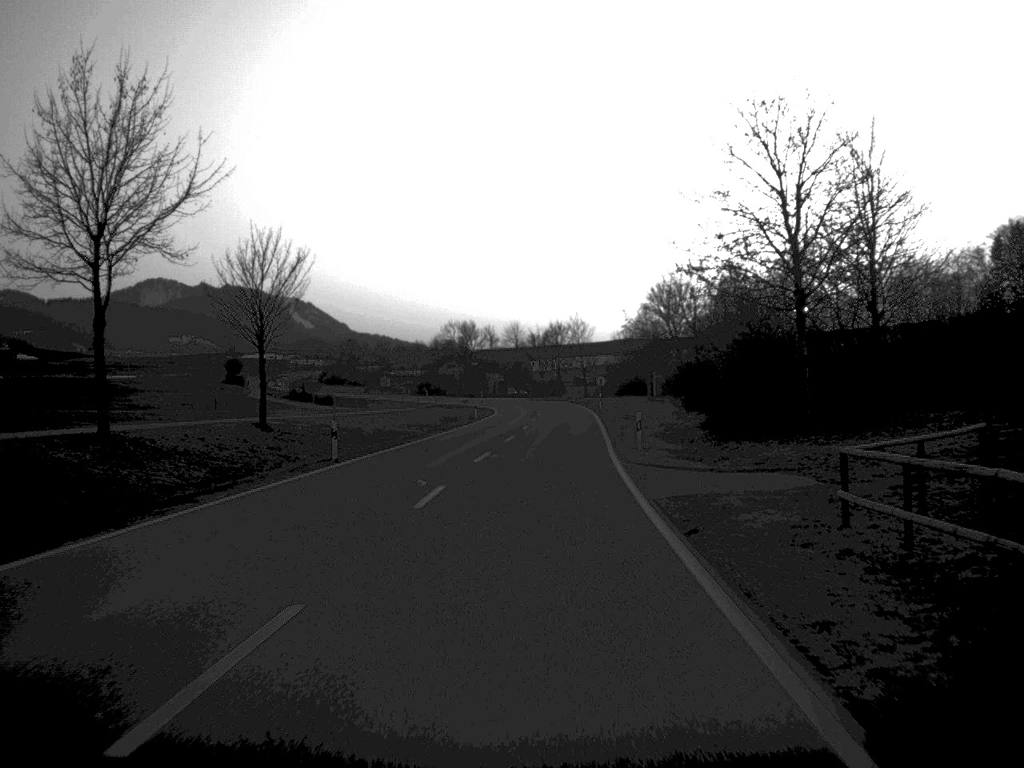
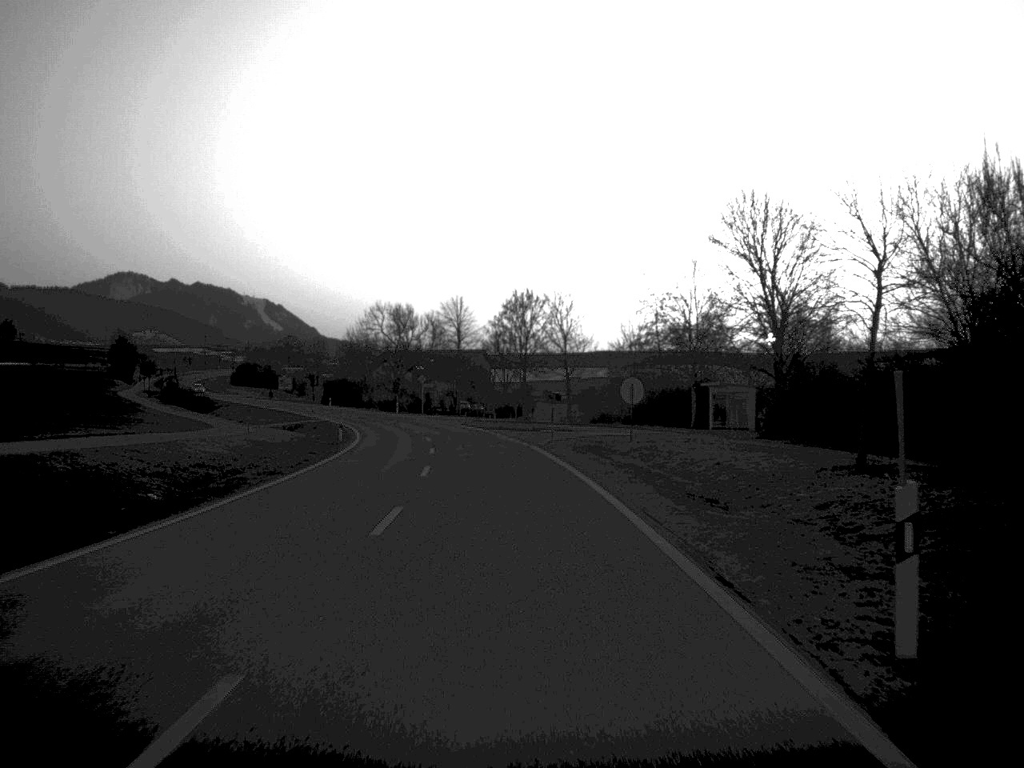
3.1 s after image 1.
(+2.3, +74.2) m; +1°
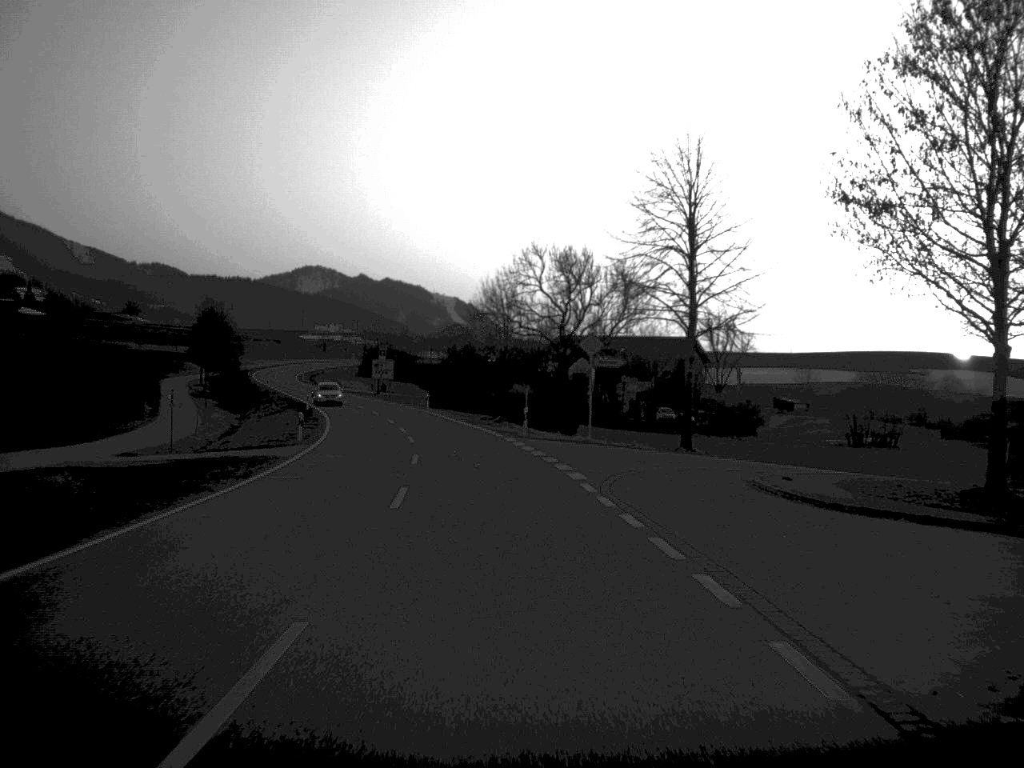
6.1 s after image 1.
(-4.9, +72.9) m; -8°
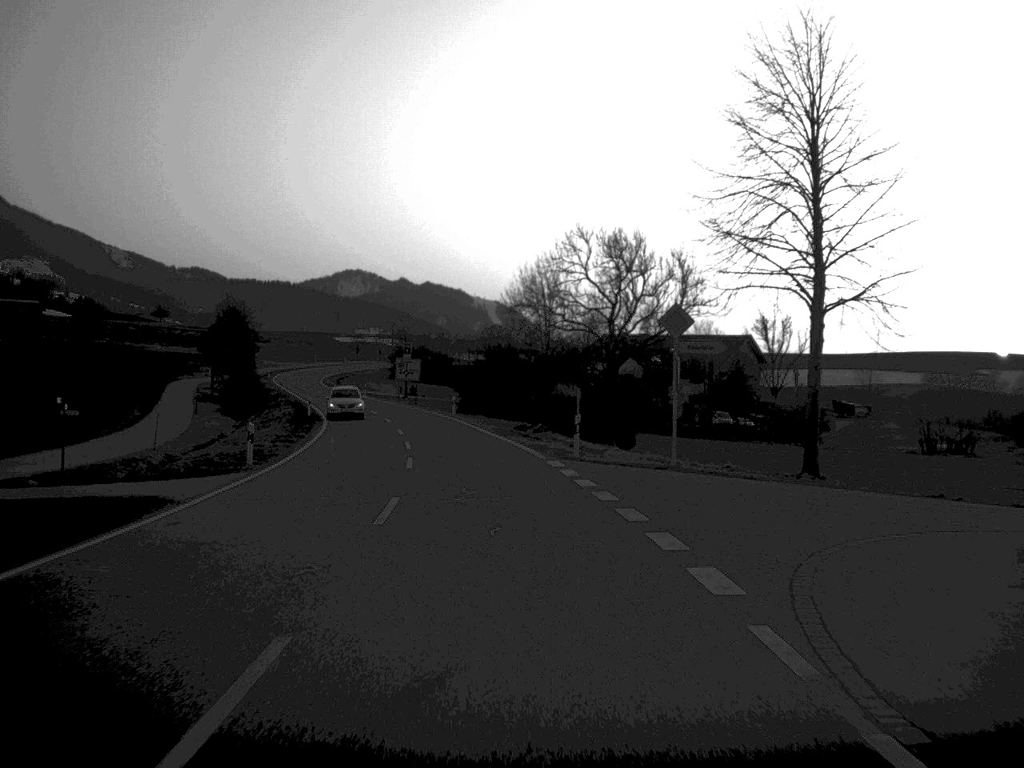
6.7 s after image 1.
(-0.2, +13.9) m; -2°
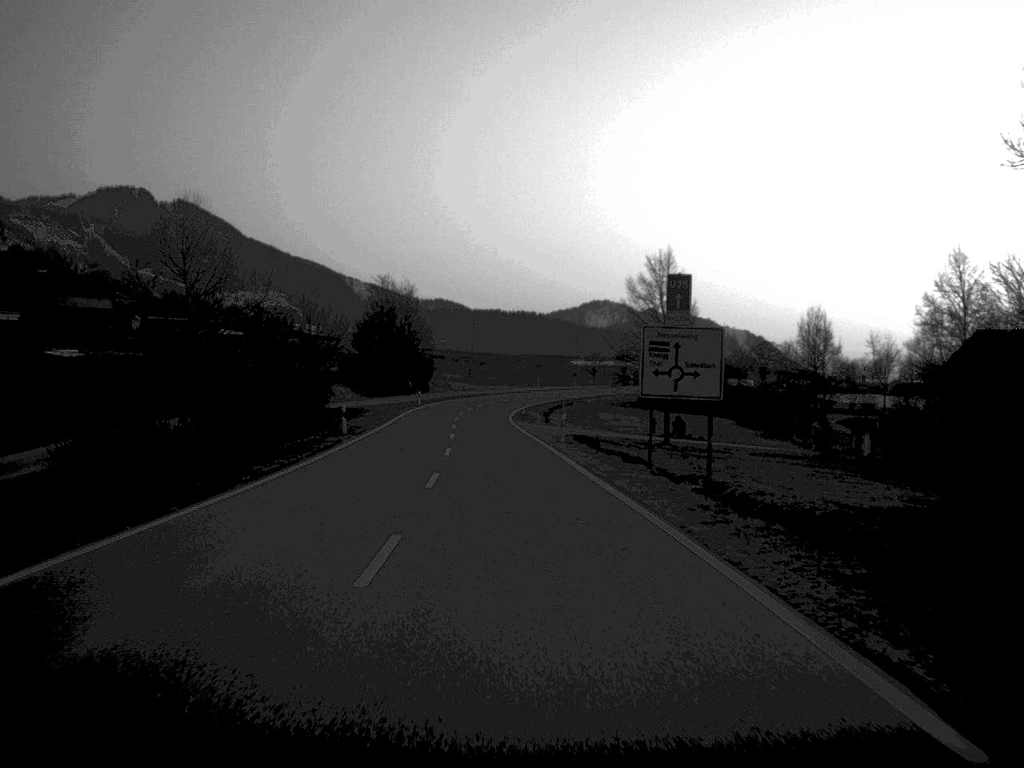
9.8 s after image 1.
(-7.1, +73.1) m; -11°
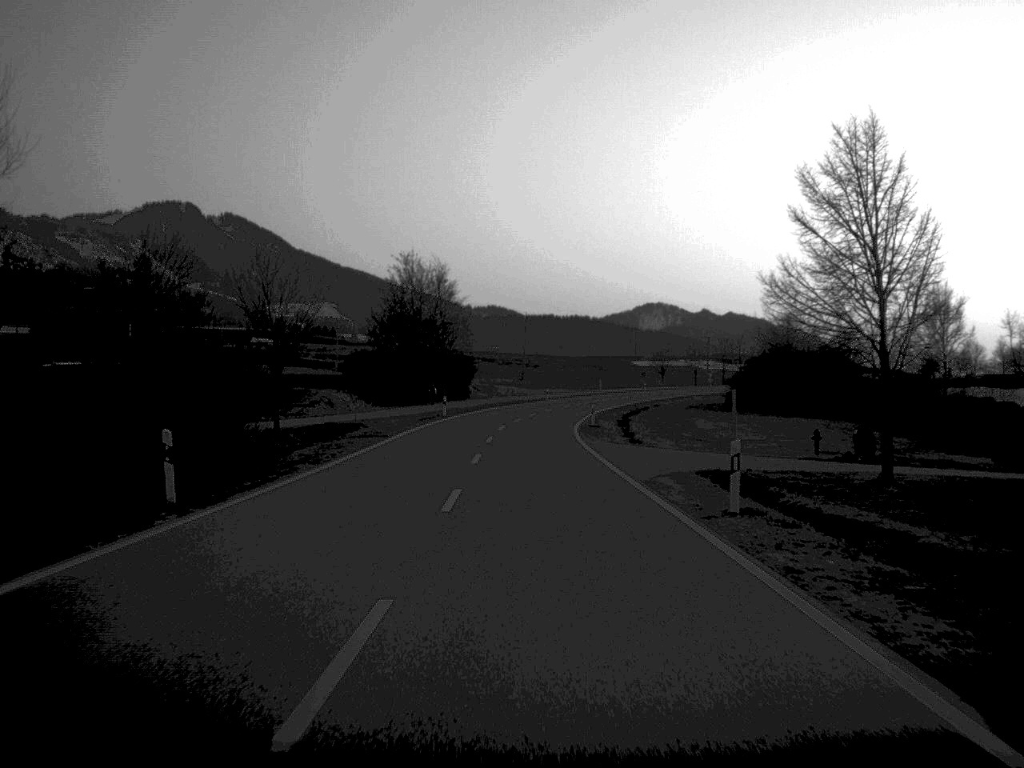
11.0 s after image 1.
(-0.7, +28.4) m; -2°
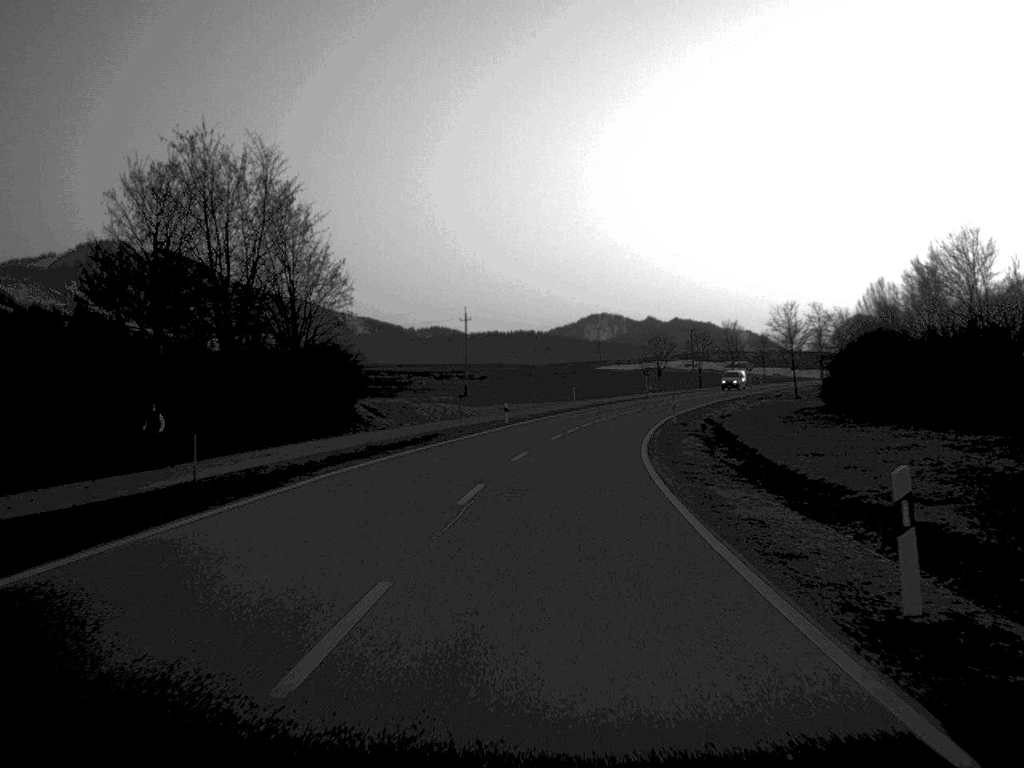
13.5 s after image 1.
(+0.6, +58.3) m; +3°
